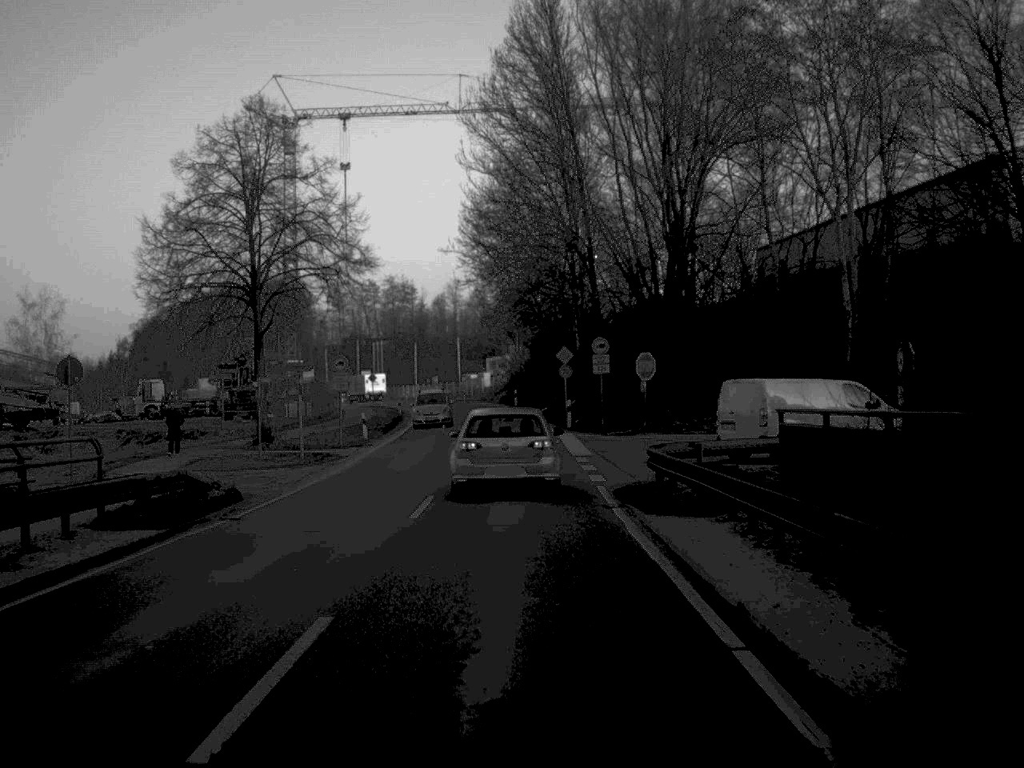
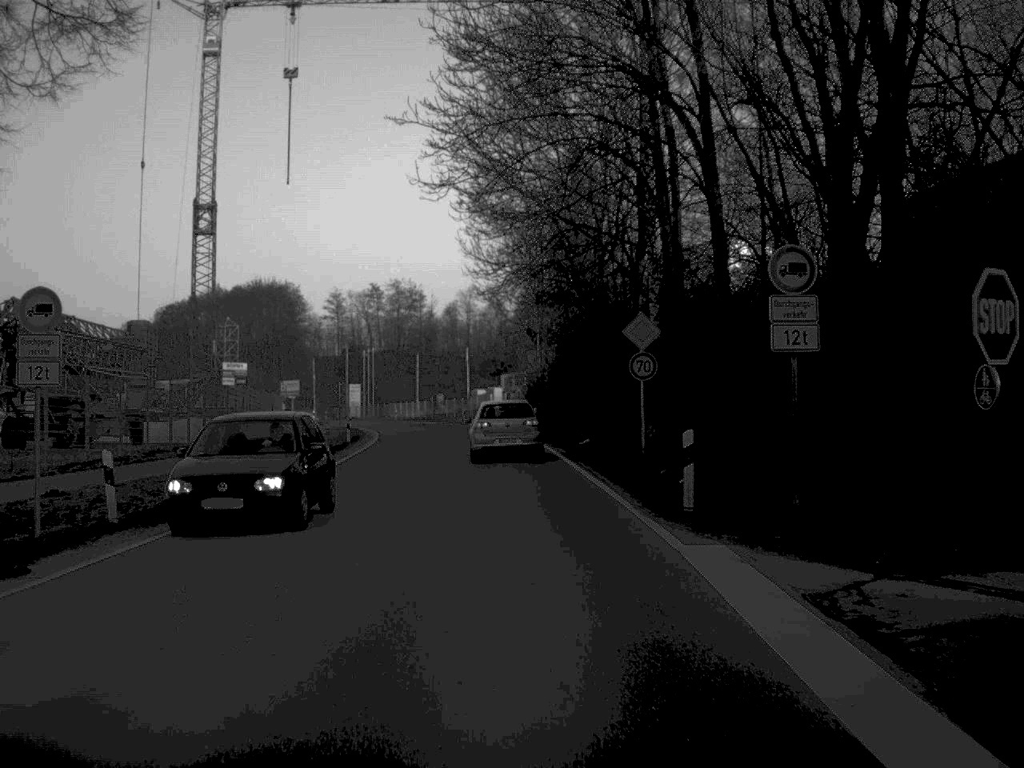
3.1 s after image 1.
(-0.2, +31.1) m; -1°
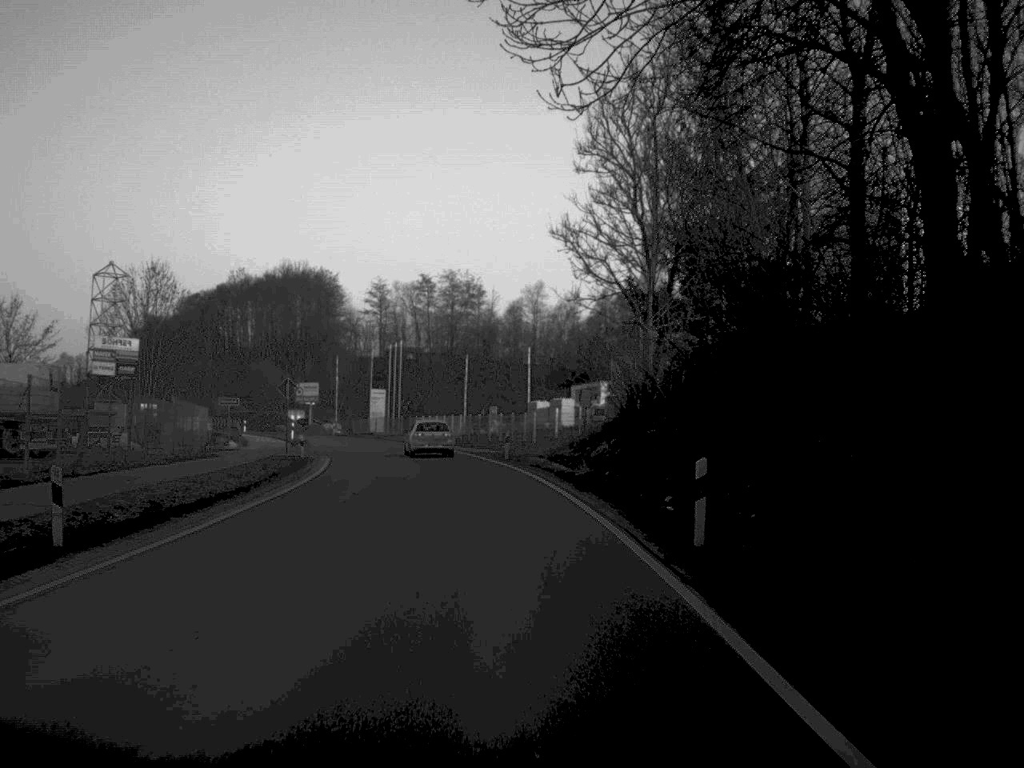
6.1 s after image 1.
(-0.8, +37.2) m; -3°
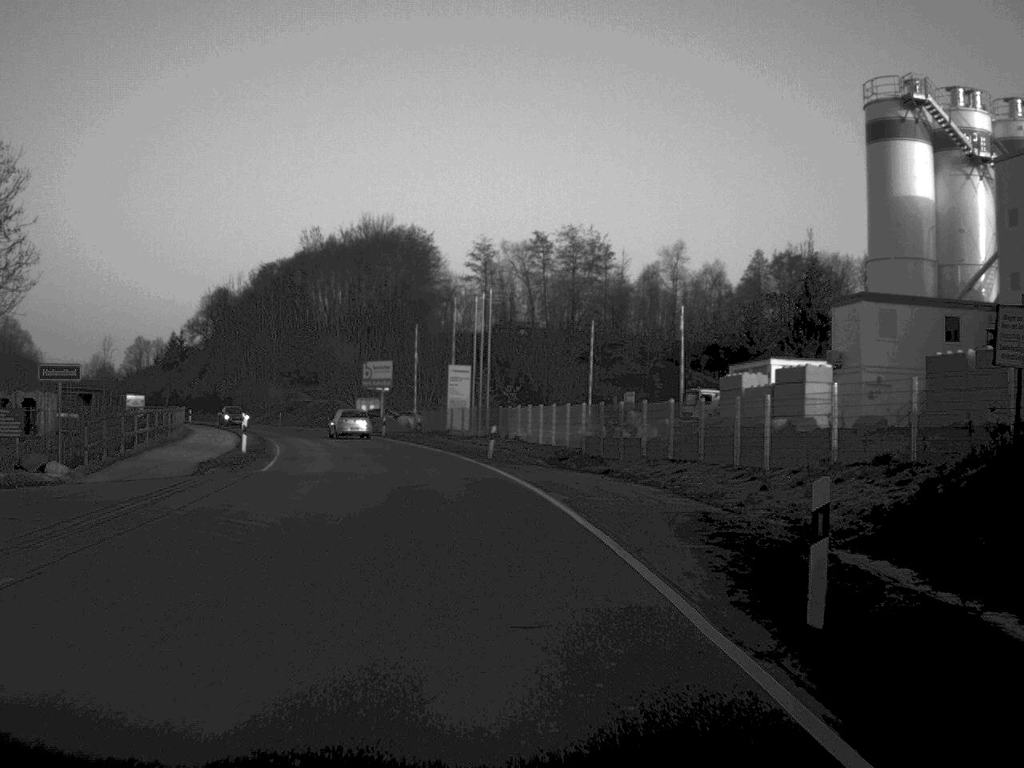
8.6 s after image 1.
(-1.7, +38.7) m; -6°
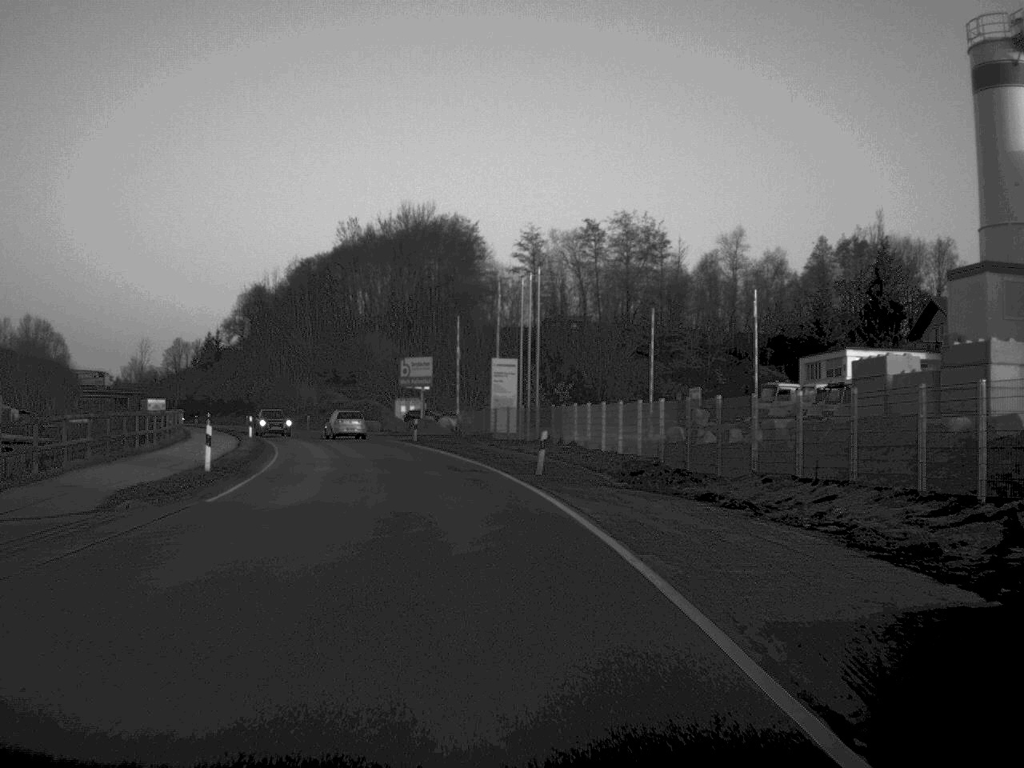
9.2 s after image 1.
(-0.2, +10.0) m; -2°
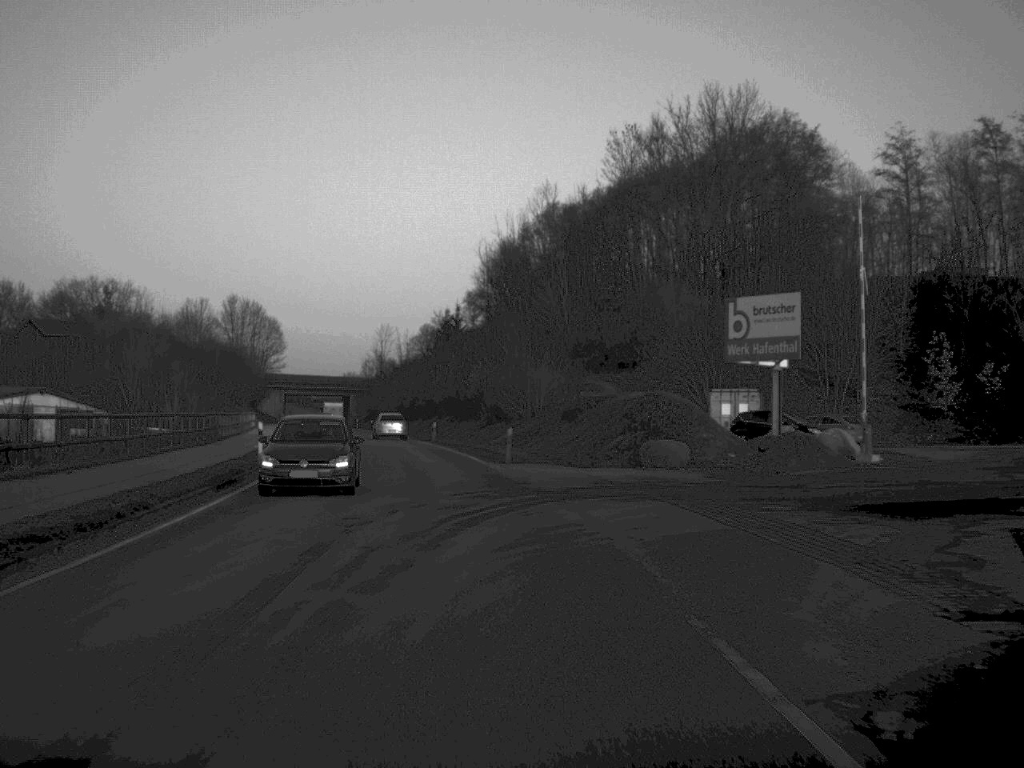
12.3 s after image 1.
(-6.5, +55.3) m; -13°
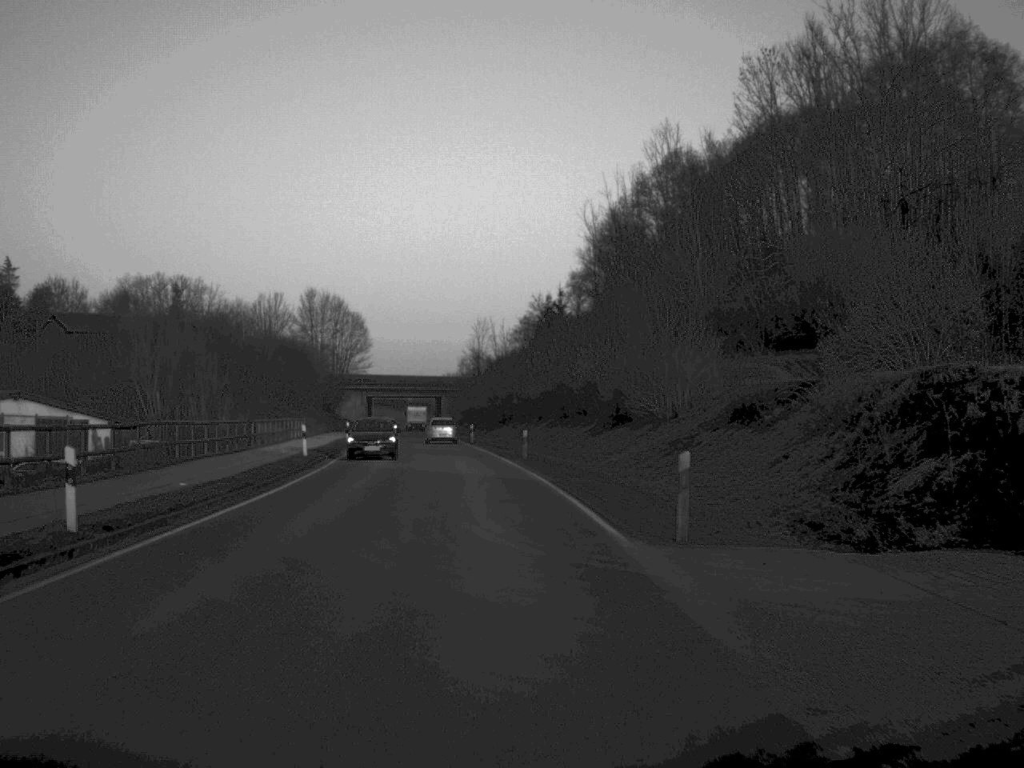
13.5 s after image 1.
(-1.0, +22.8) m; -5°
